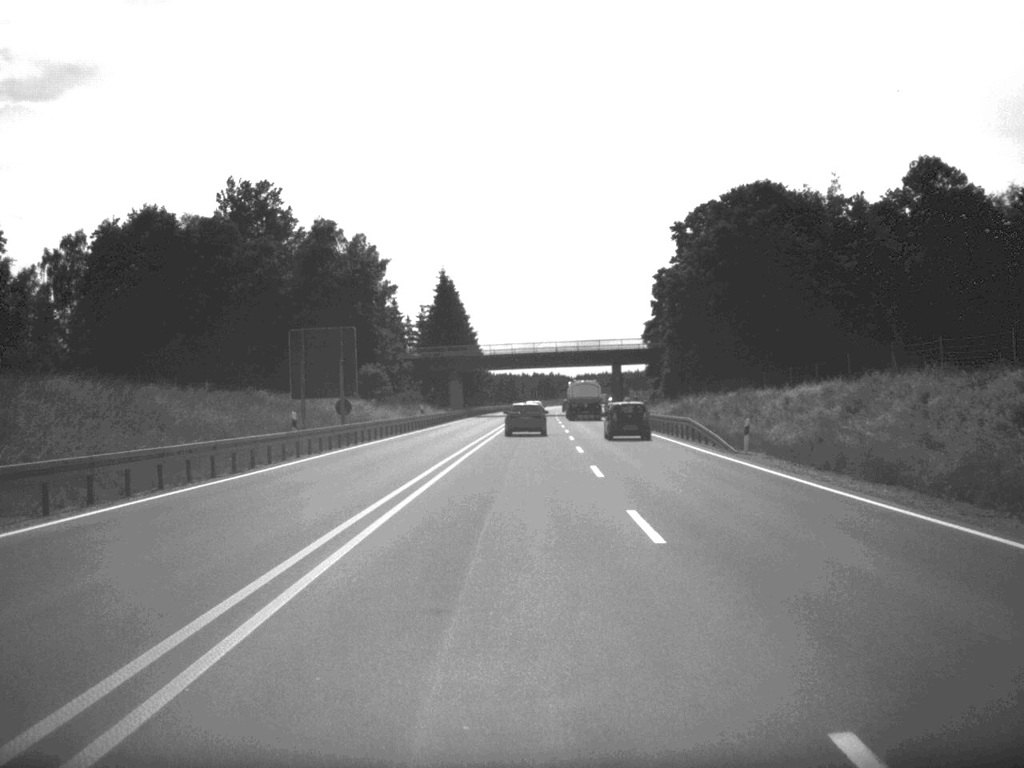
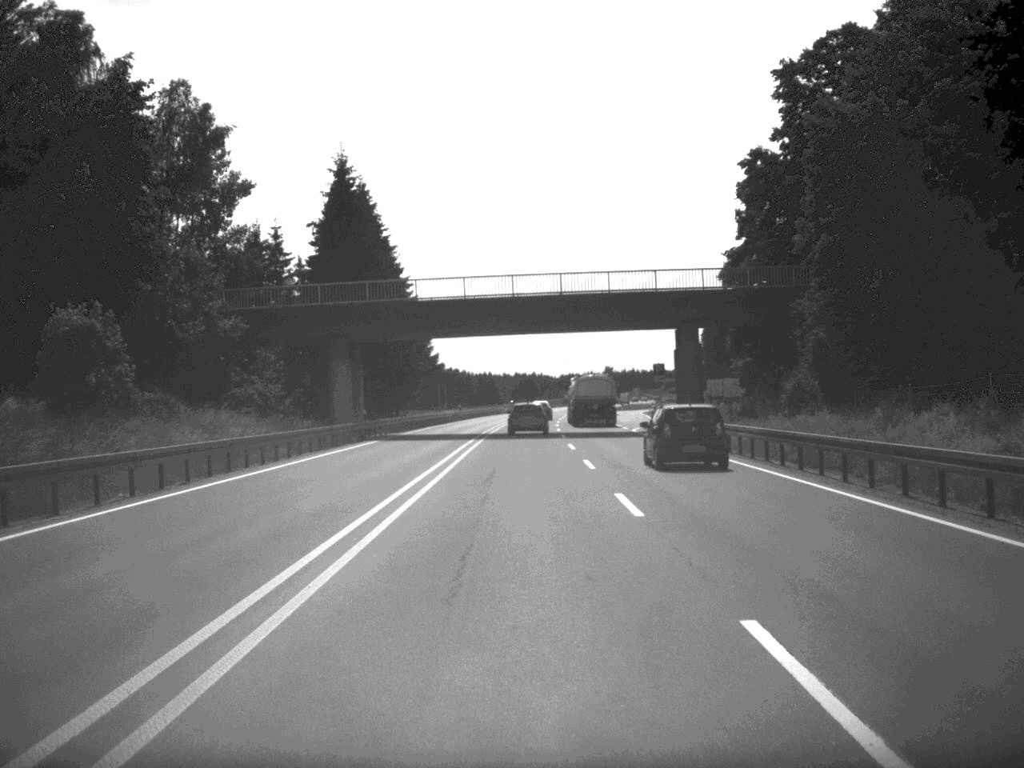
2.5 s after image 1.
(+0.5, +68.4) m; +1°
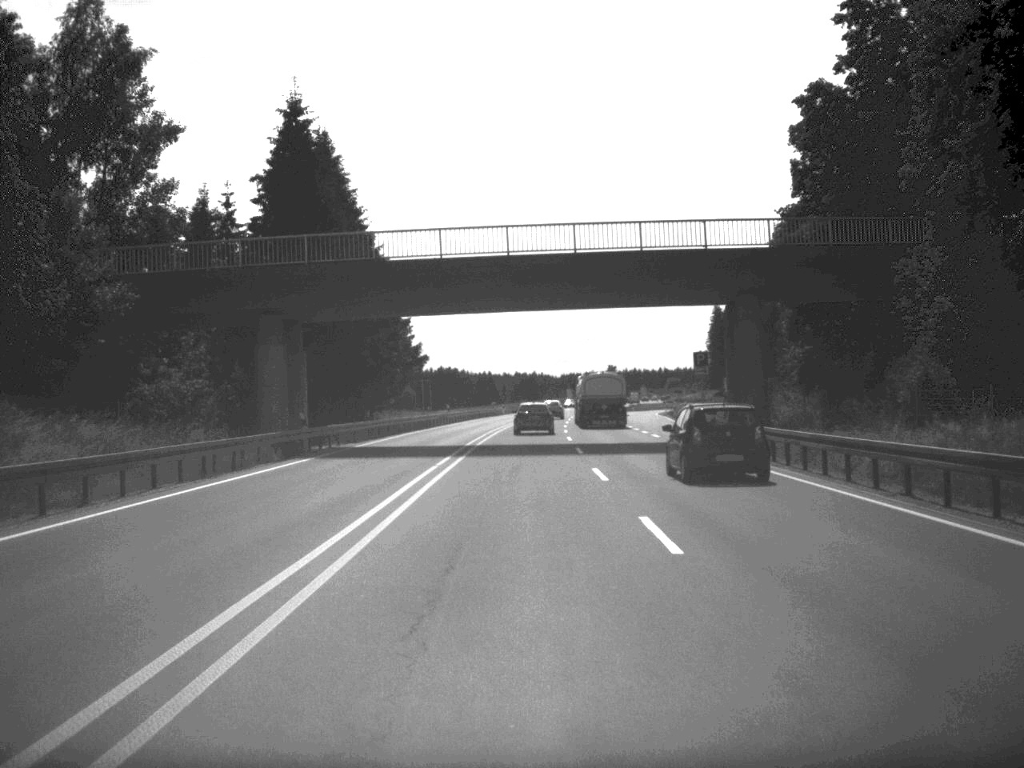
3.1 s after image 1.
(0.0, +16.1) m; 0°
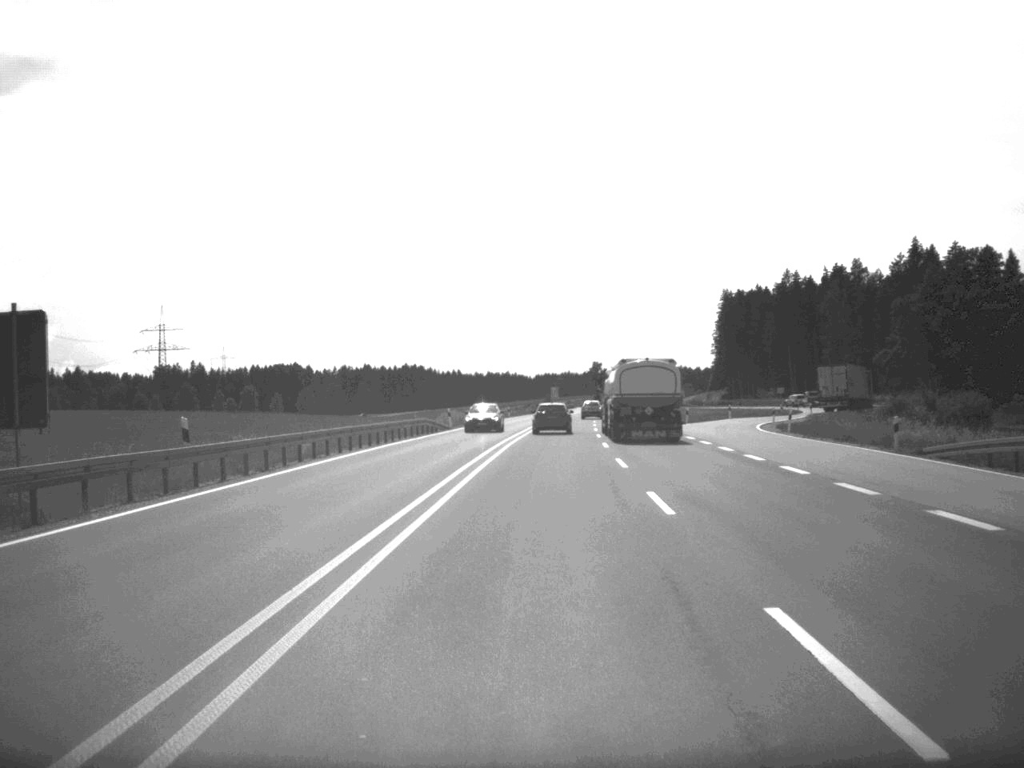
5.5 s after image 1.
(+0.3, +66.8) m; +1°
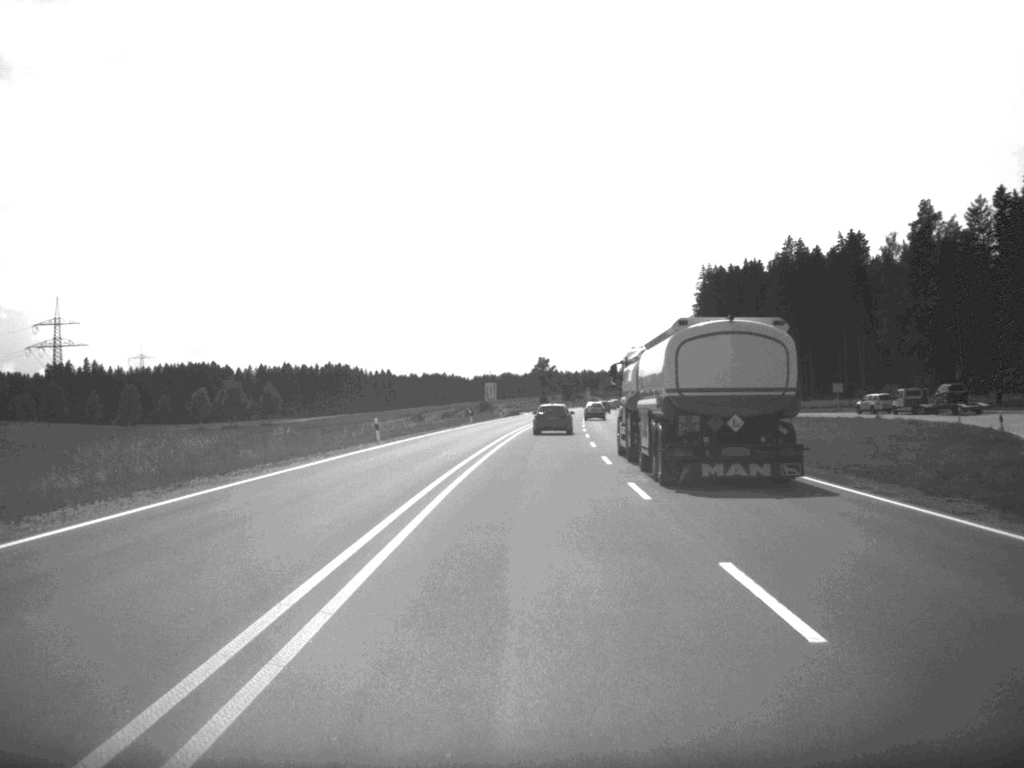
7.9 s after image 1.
(+1.9, +69.0) m; +3°
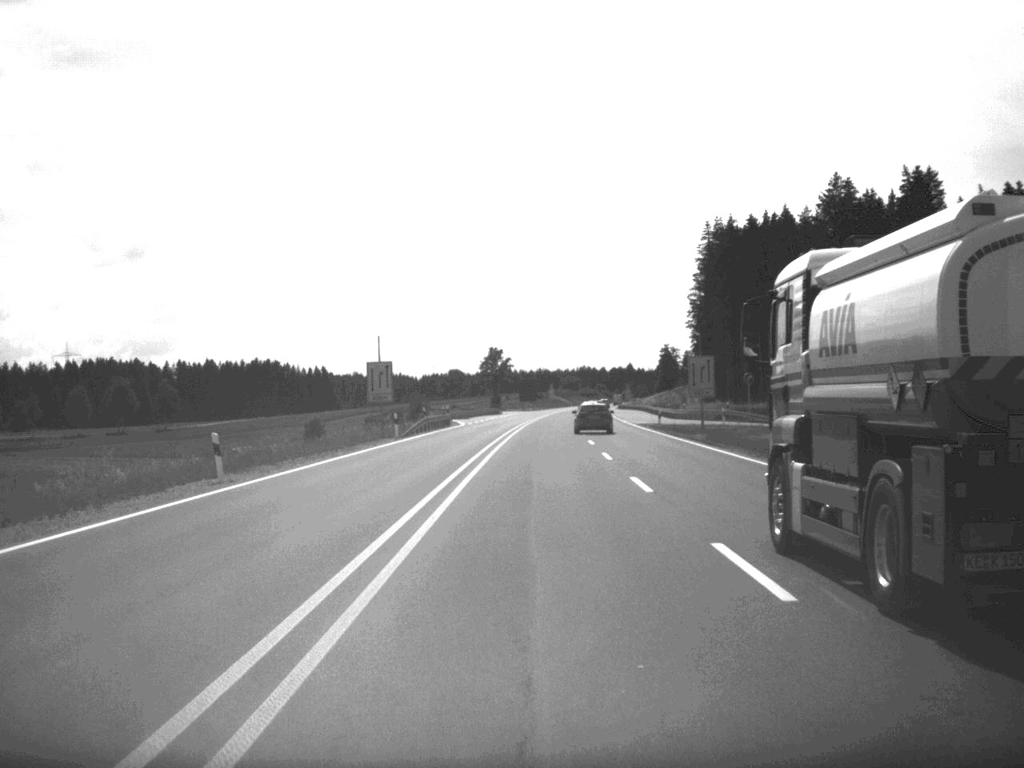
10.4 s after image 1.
(+1.2, +69.8) m; +2°
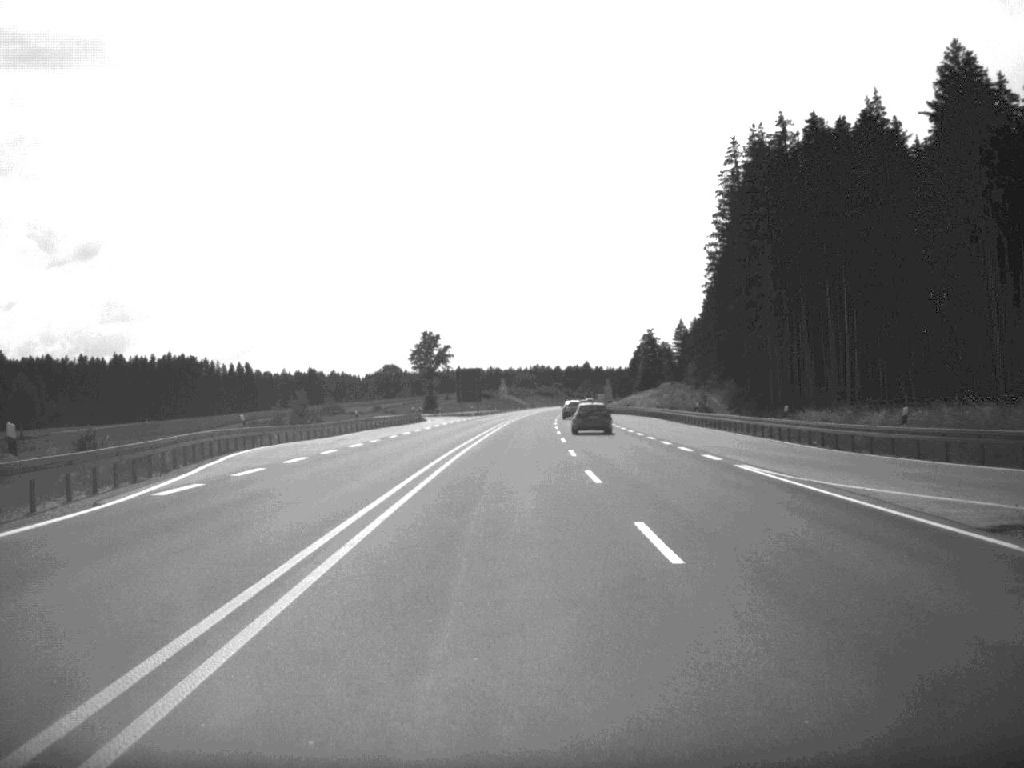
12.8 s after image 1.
(+1.3, +69.1) m; +2°
